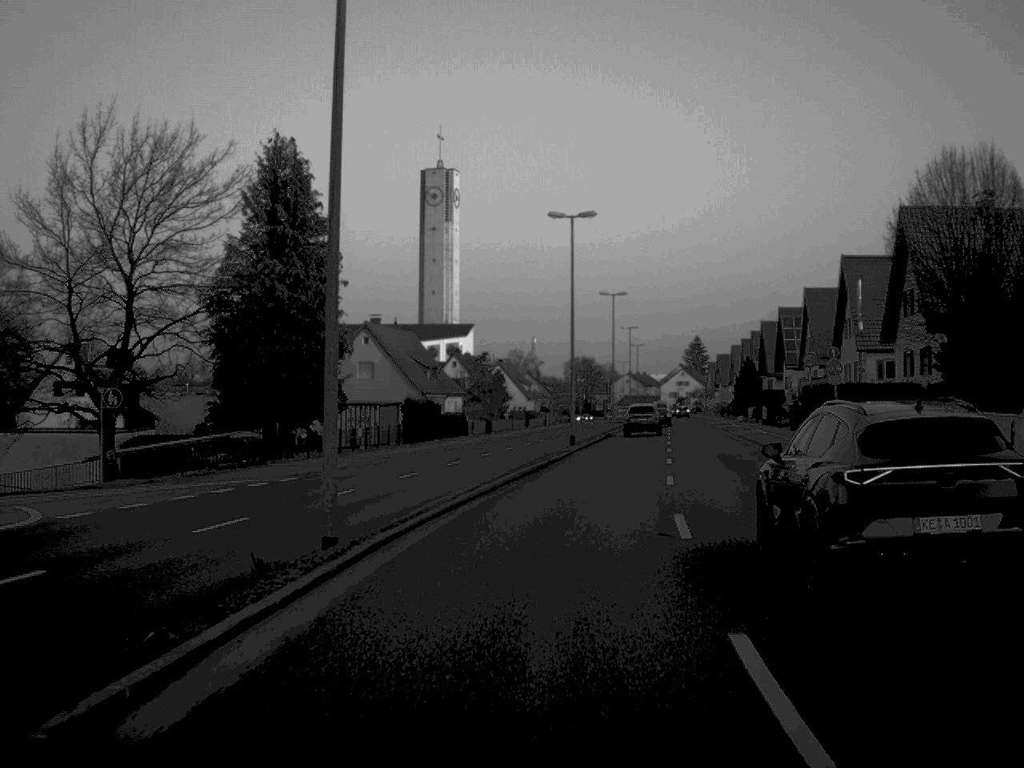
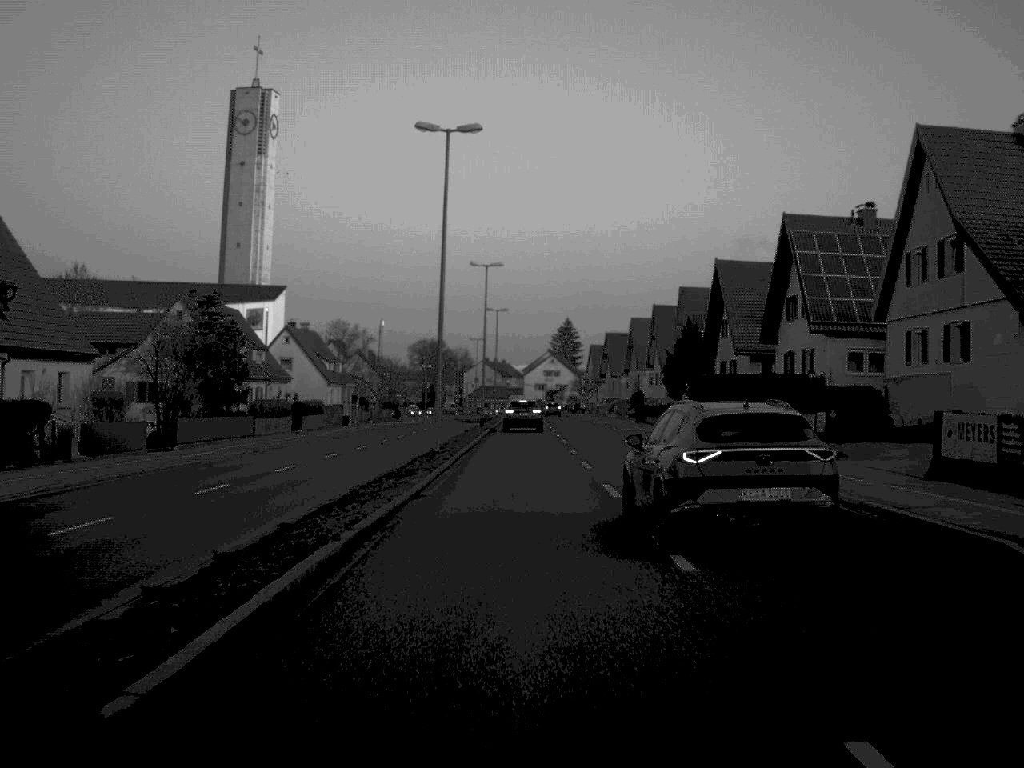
(+4.7, +57.3) m; +6°
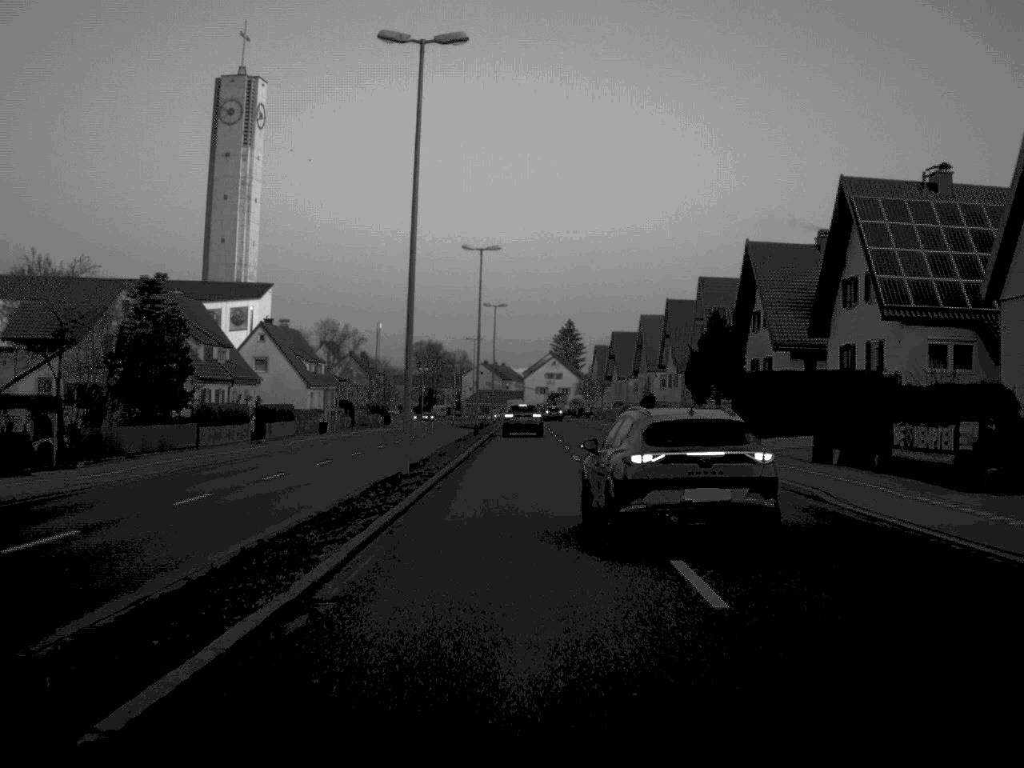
(0.0, +10.8) m; 0°
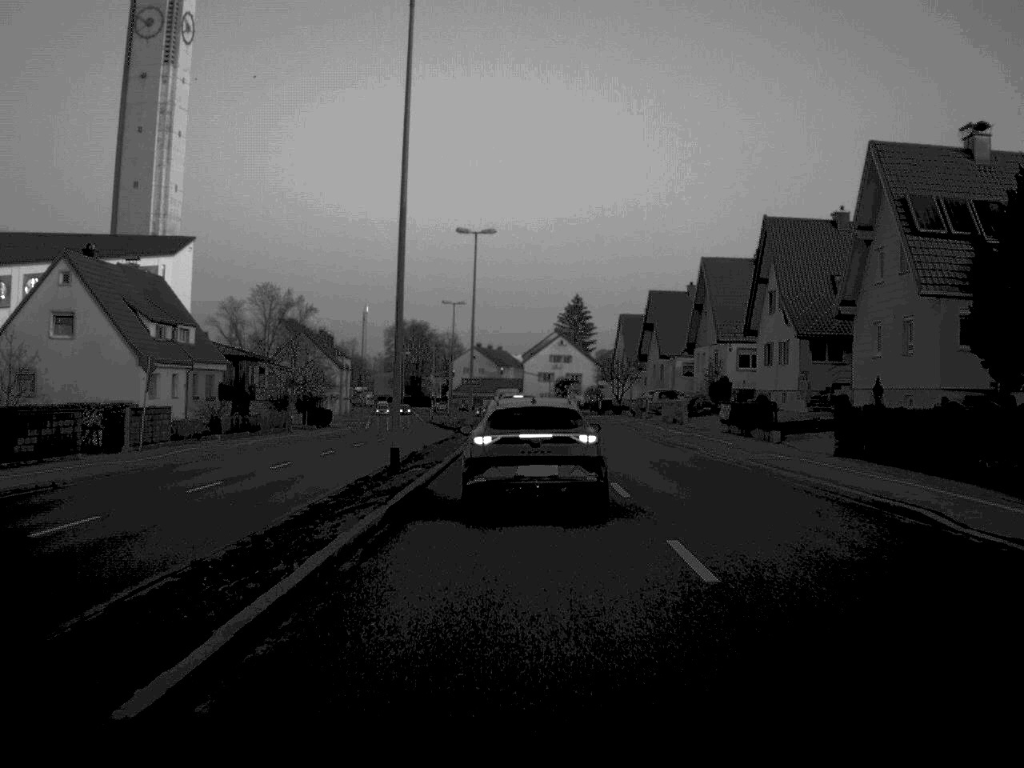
(0.0, +43.7) m; 0°
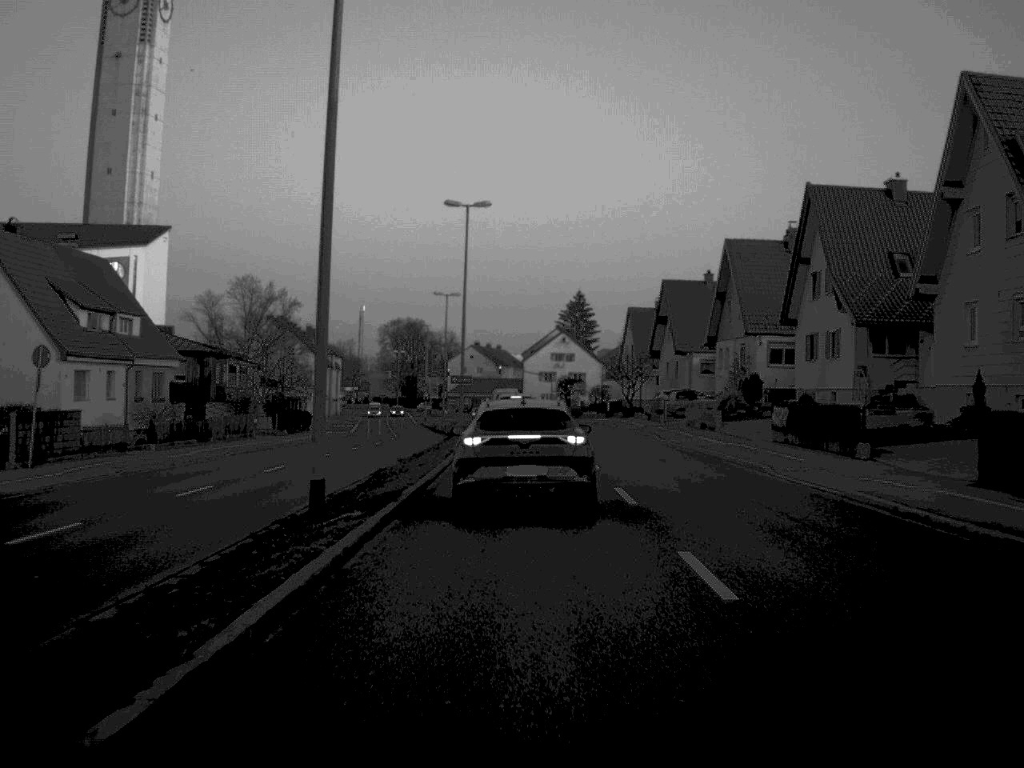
(0.0, +9.8) m; 0°
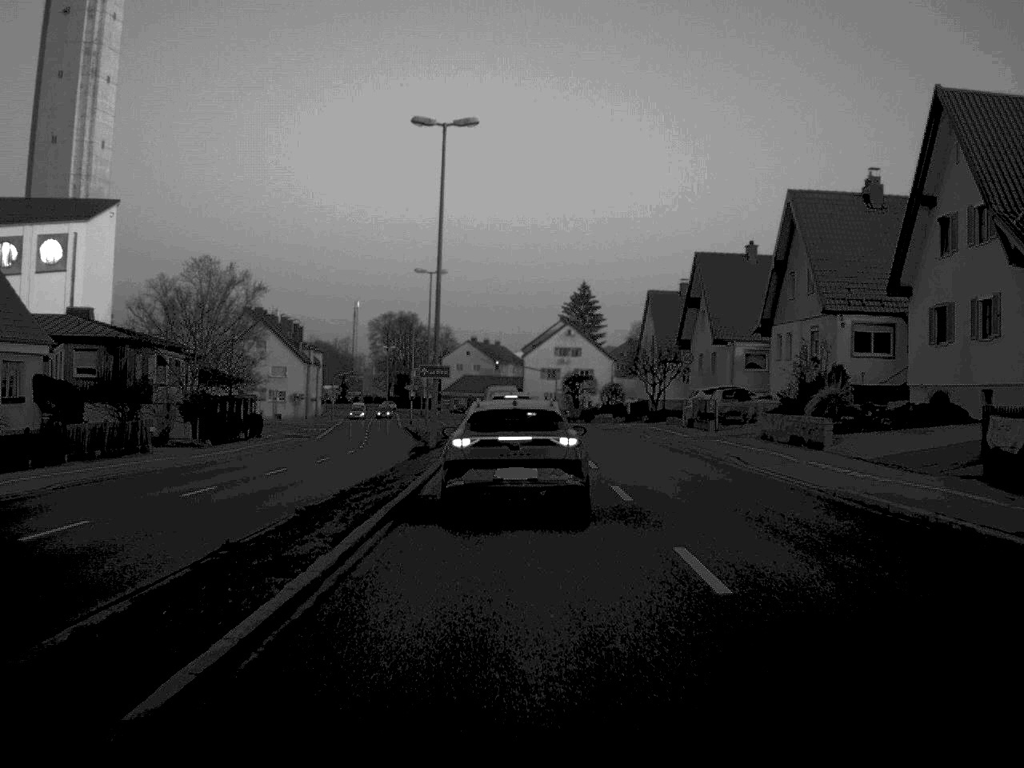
(0.0, +17.4) m; 0°
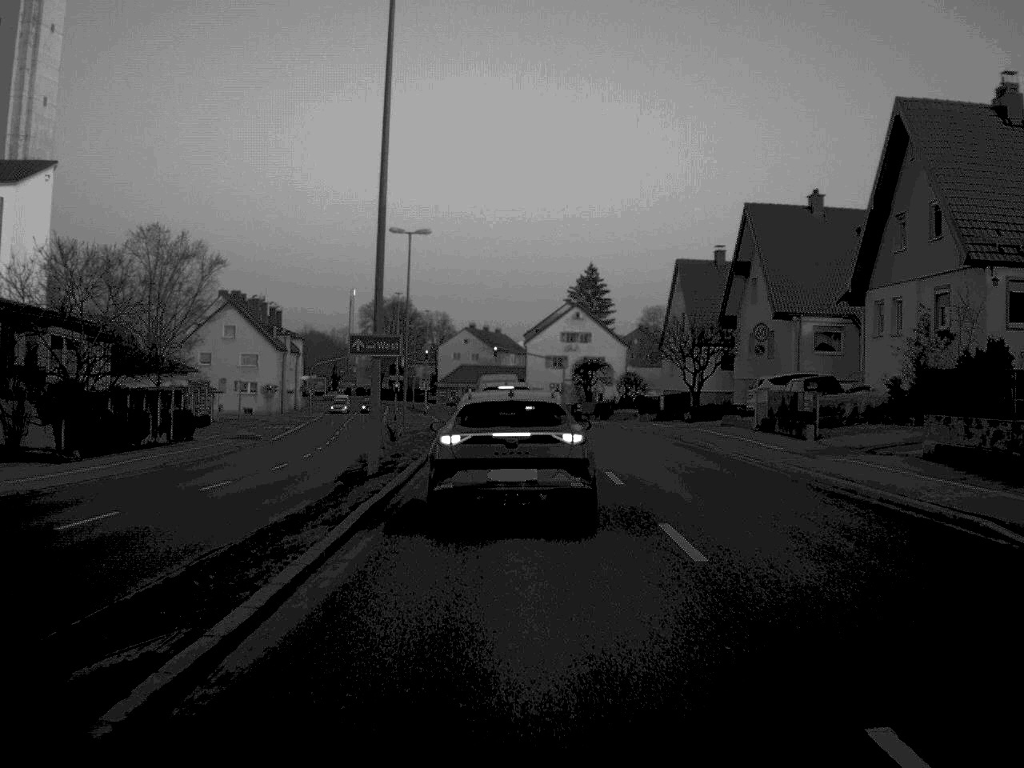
(0.0, +16.3) m; 0°
